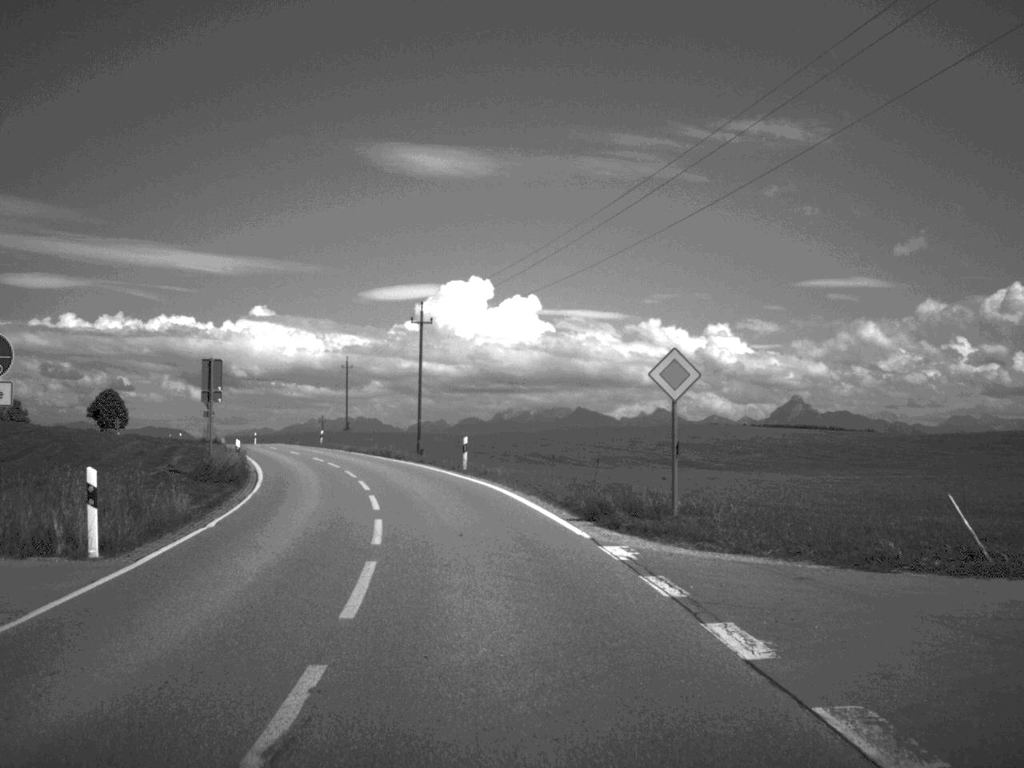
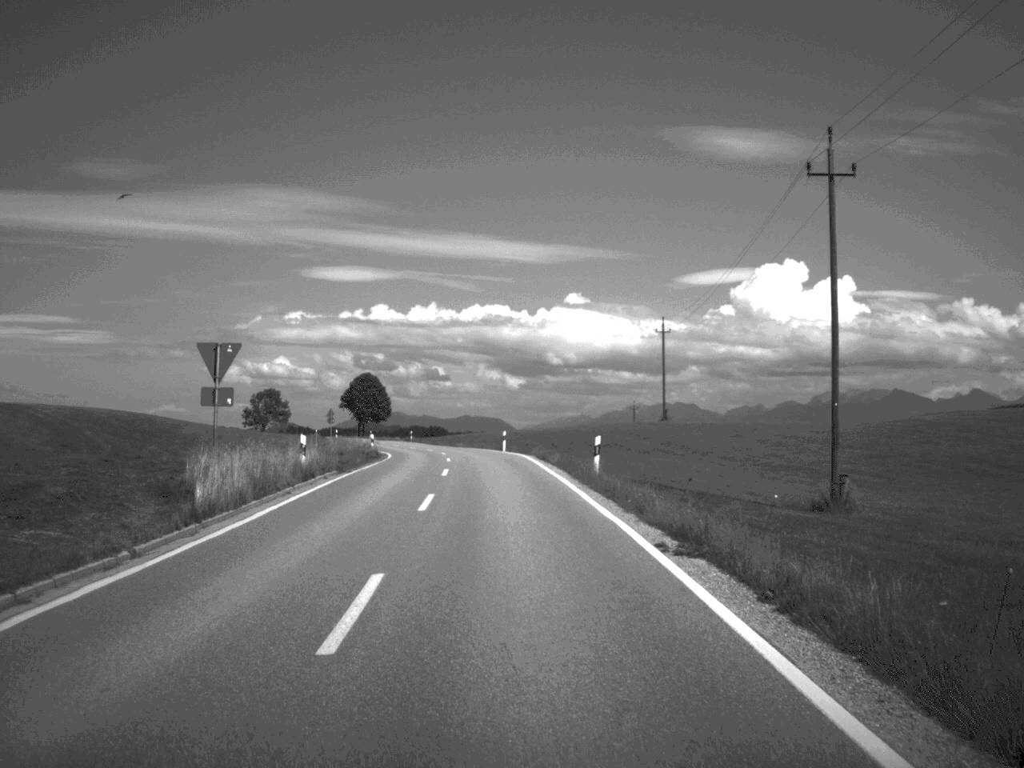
(-6.6, +48.2) m; -14°
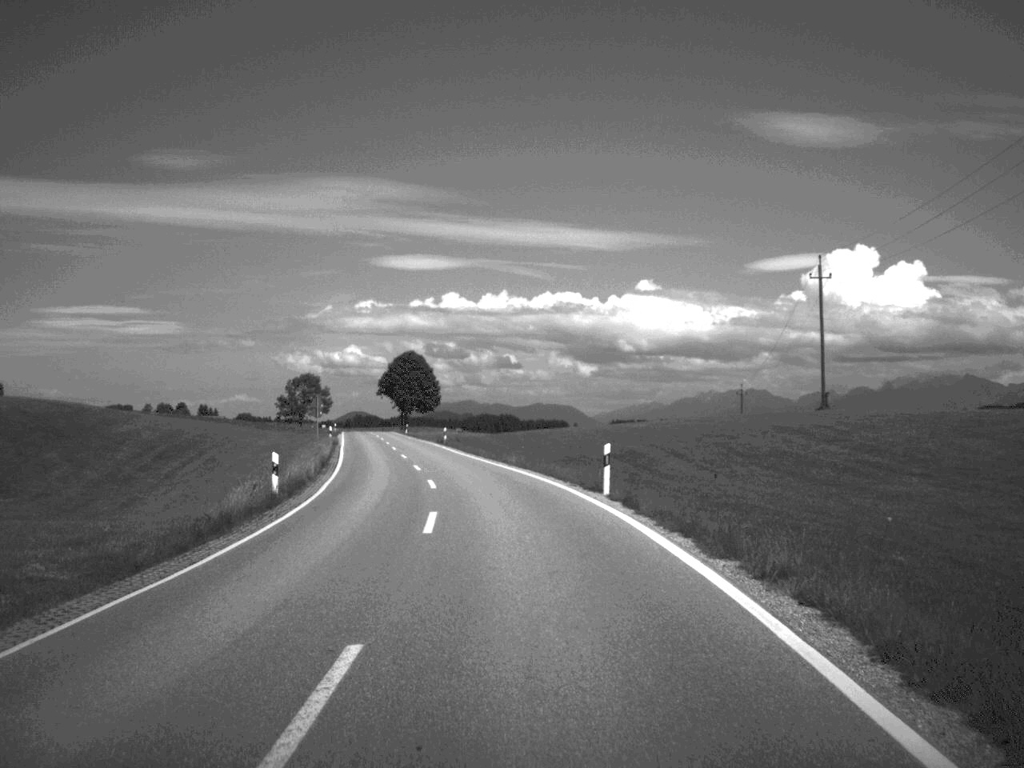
(-1.2, +39.4) m; -3°
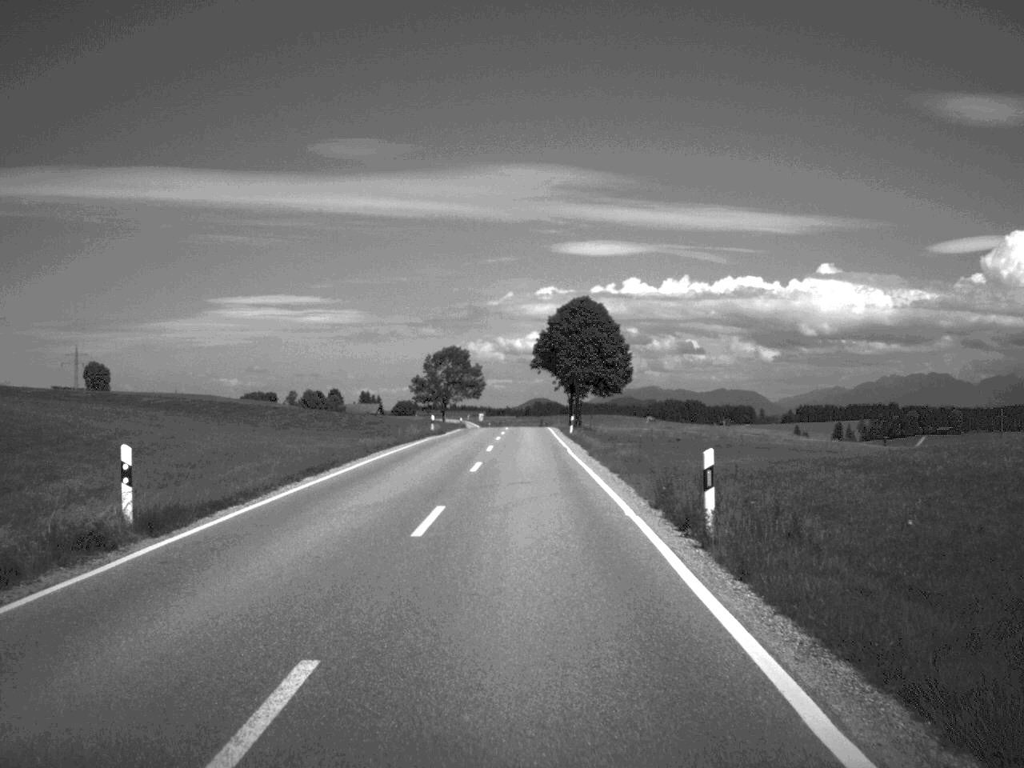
(-4.7, +60.0) m; -8°
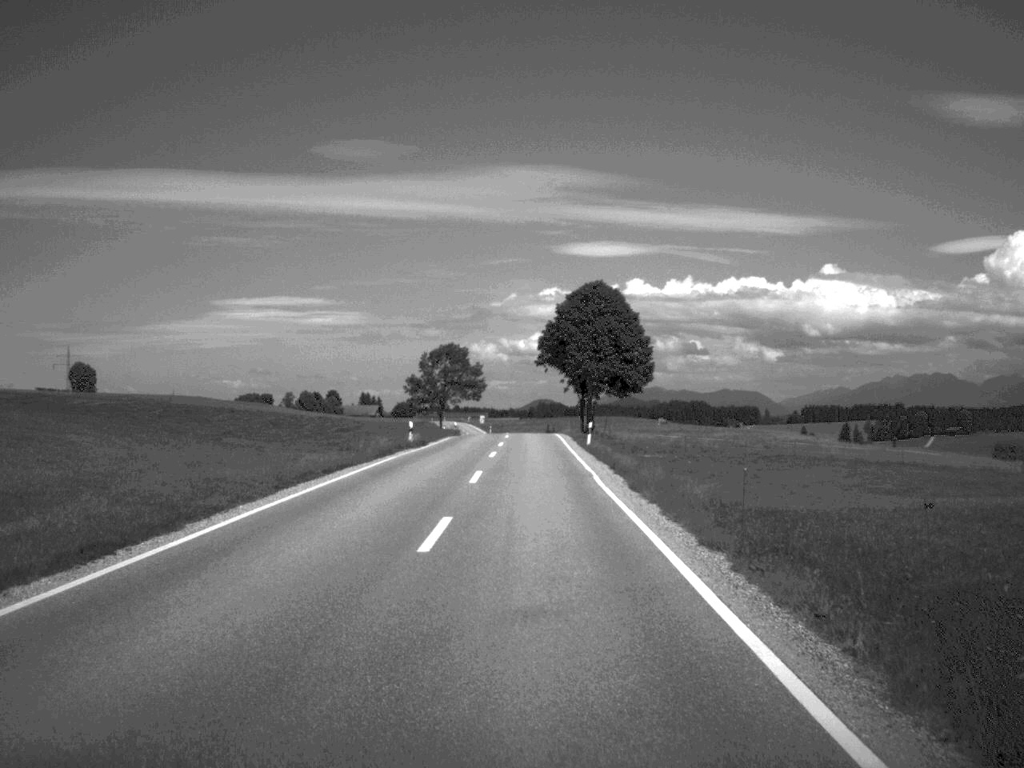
(0.0, +14.2) m; 0°
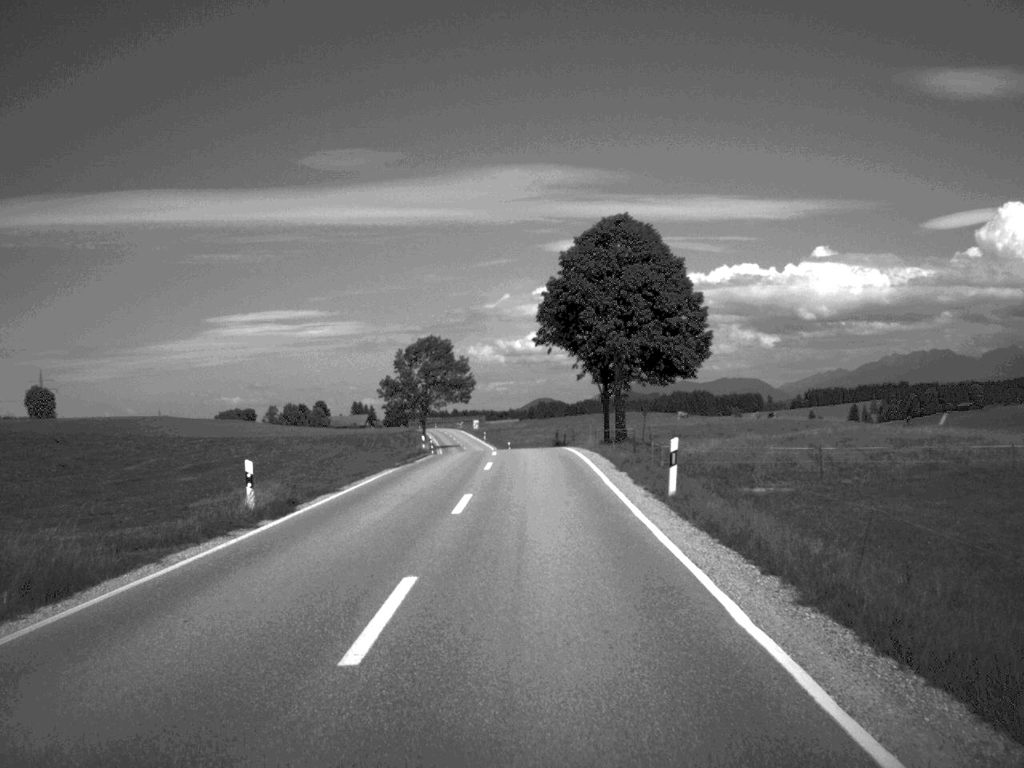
(0.0, +28.9) m; 0°
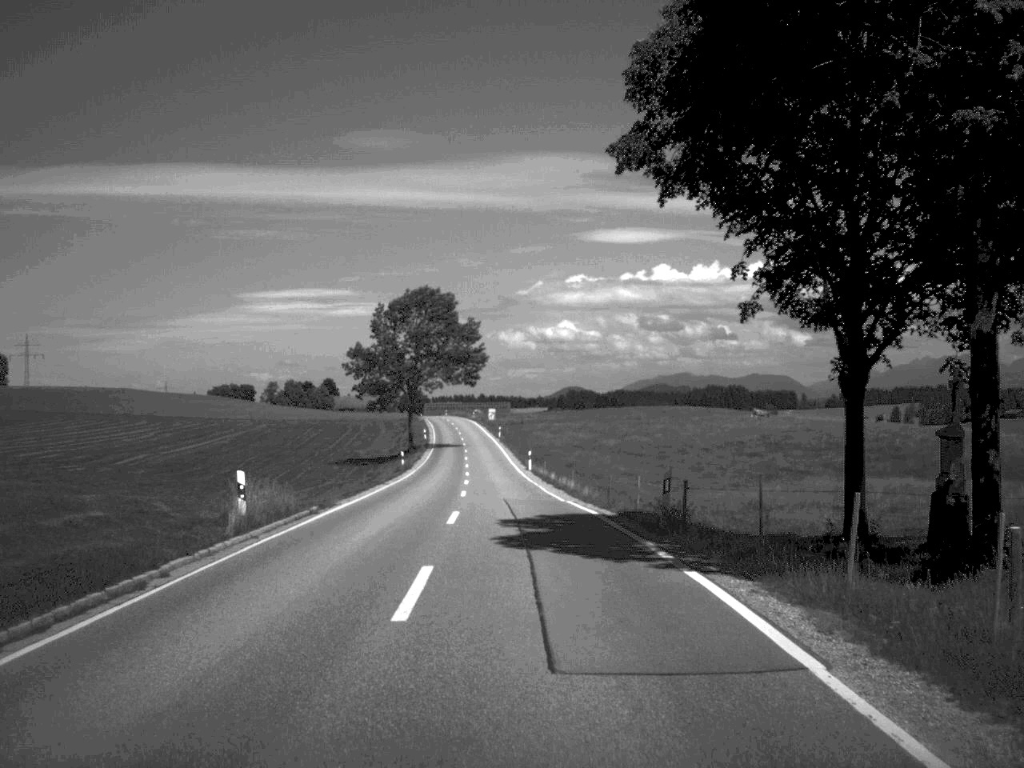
(-0.3, +45.0) m; -2°
